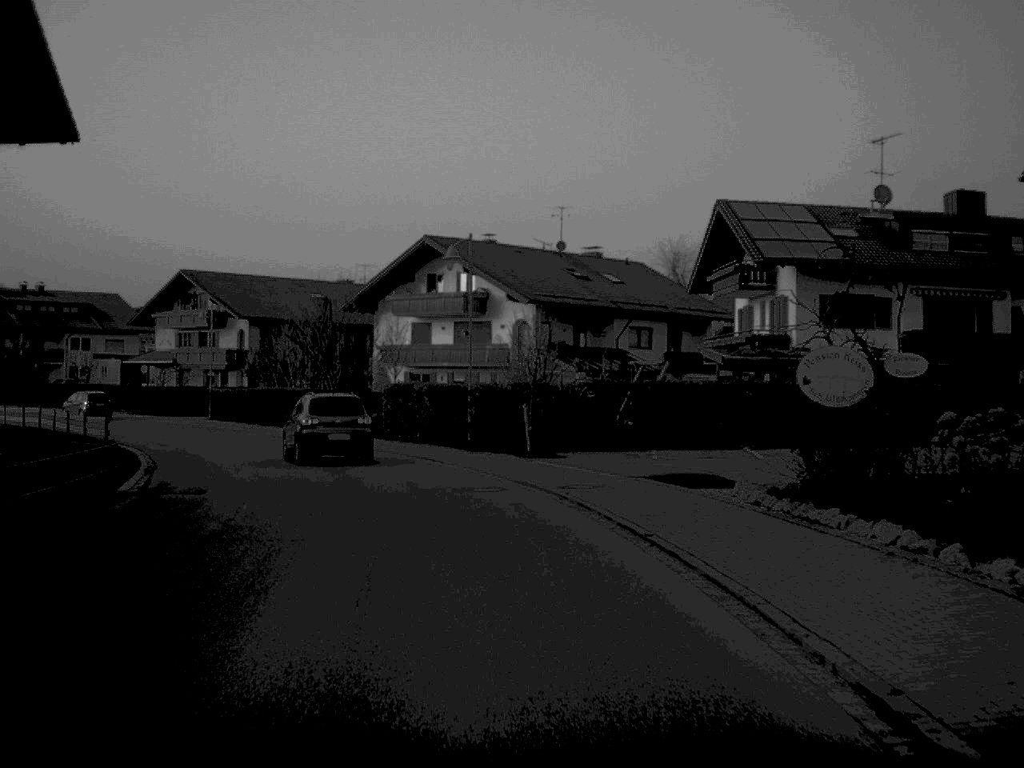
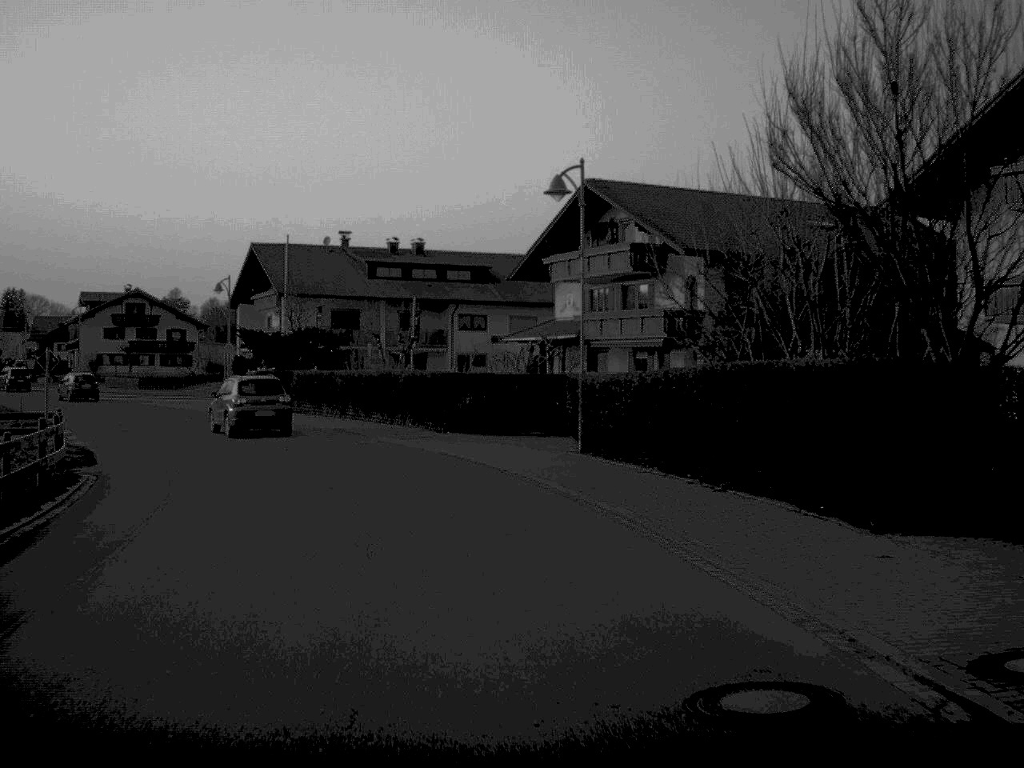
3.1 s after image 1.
(-6.9, +38.6) m; -22°
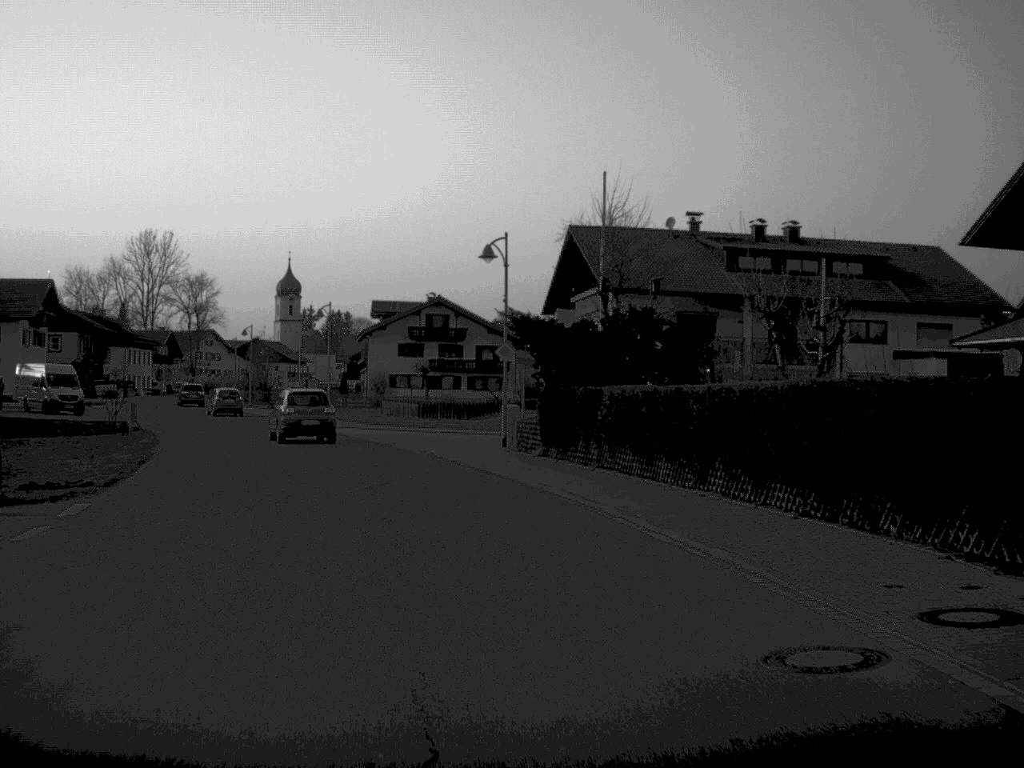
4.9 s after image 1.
(-3.2, +23.5) m; -15°
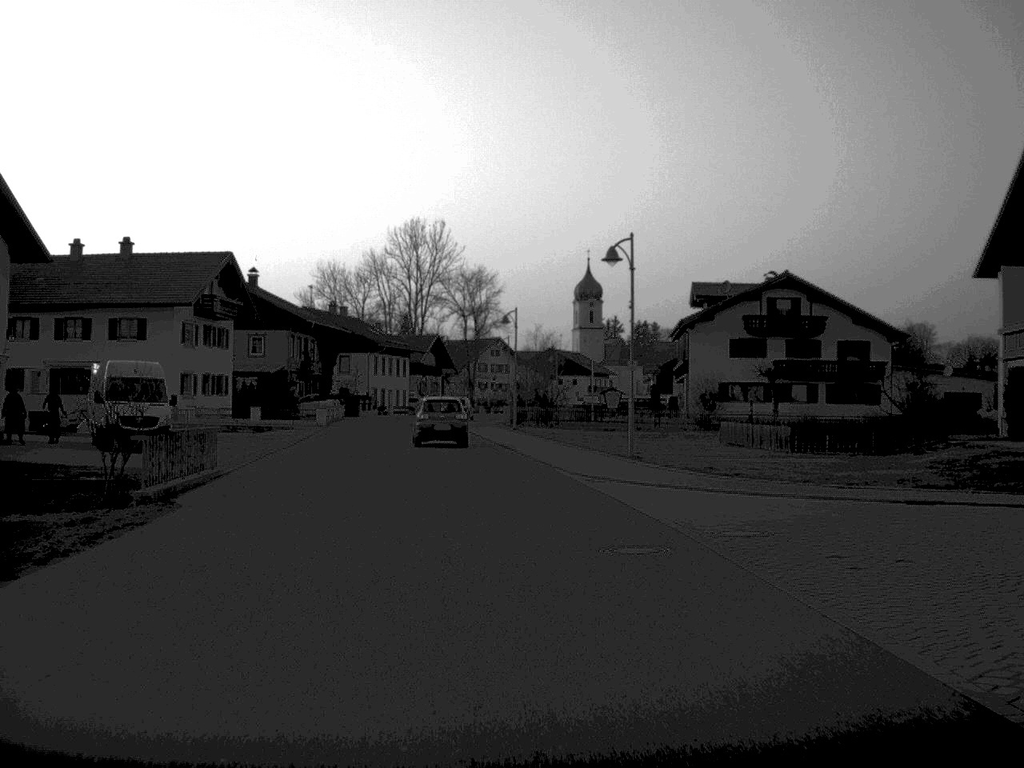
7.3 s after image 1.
(-4.2, +30.4) m; -13°
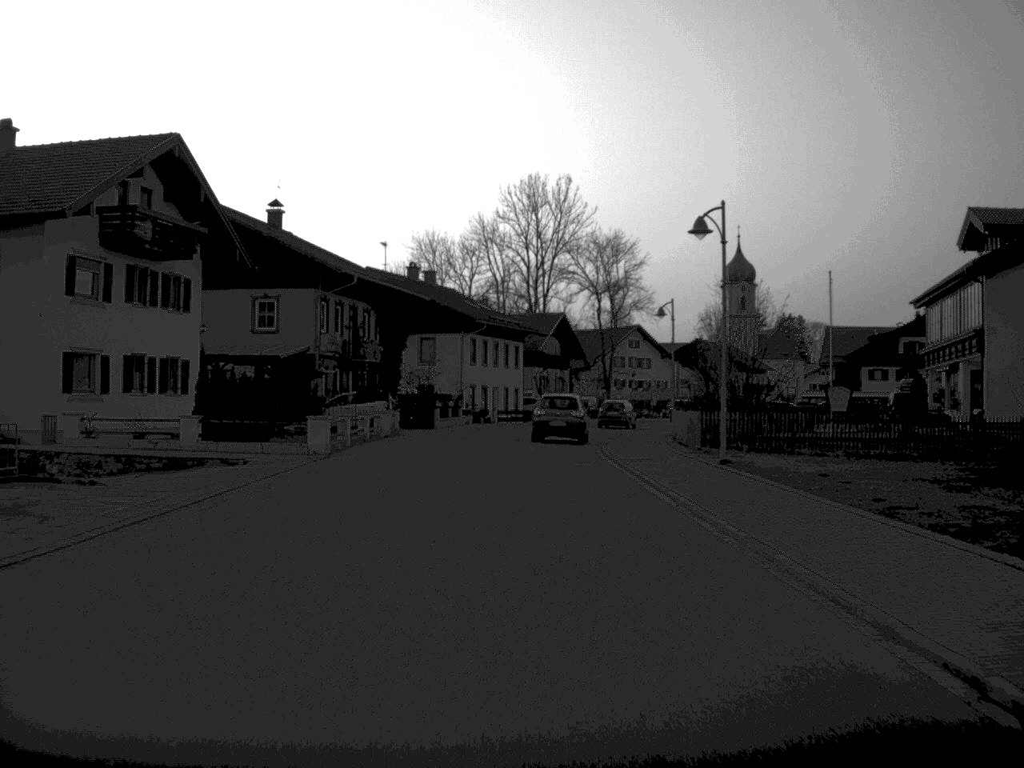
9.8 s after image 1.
(-1.8, +32.4) m; -6°
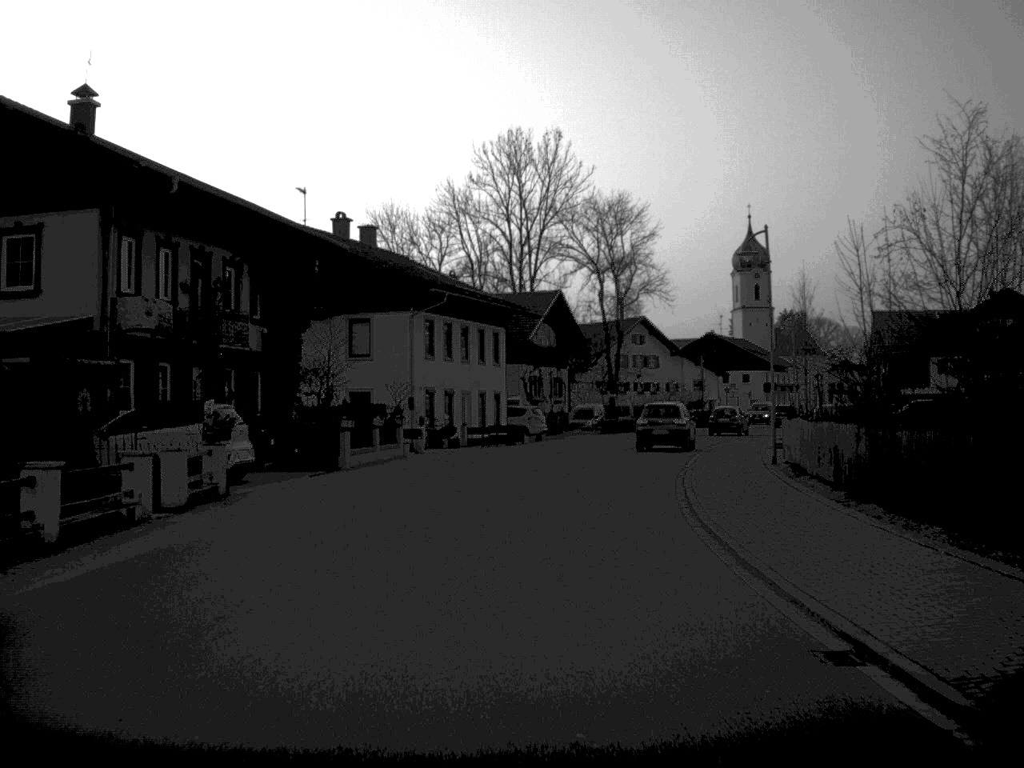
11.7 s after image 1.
(0.0, +24.9) m; +1°
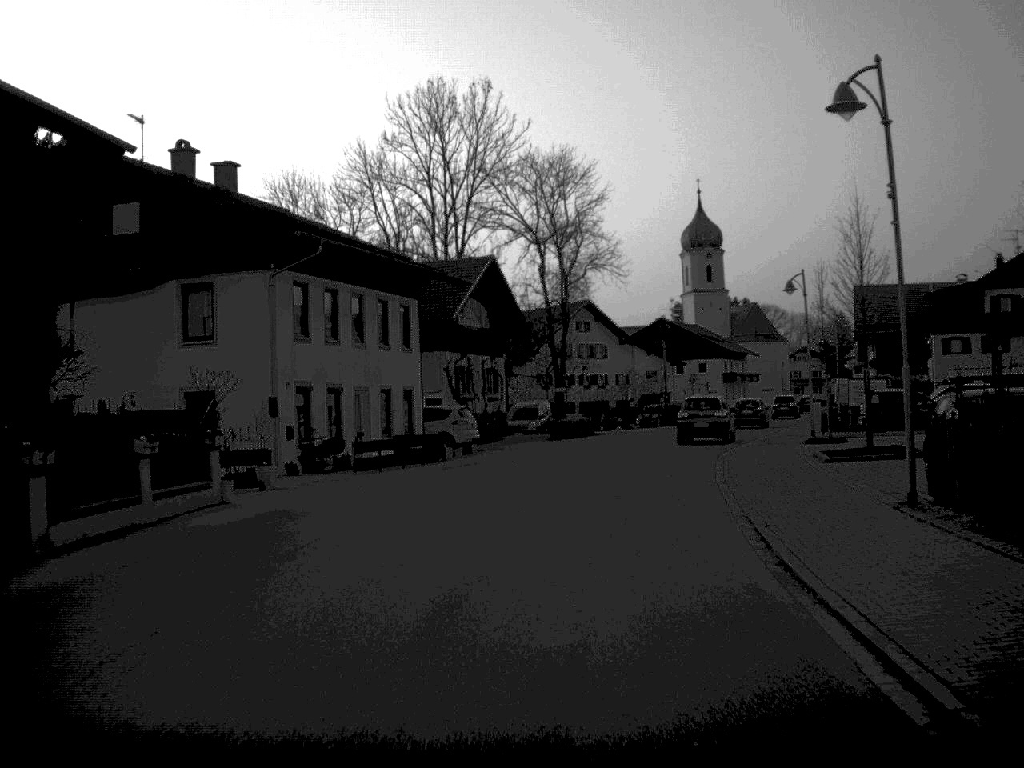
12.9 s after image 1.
(+0.3, +15.5) m; +3°
